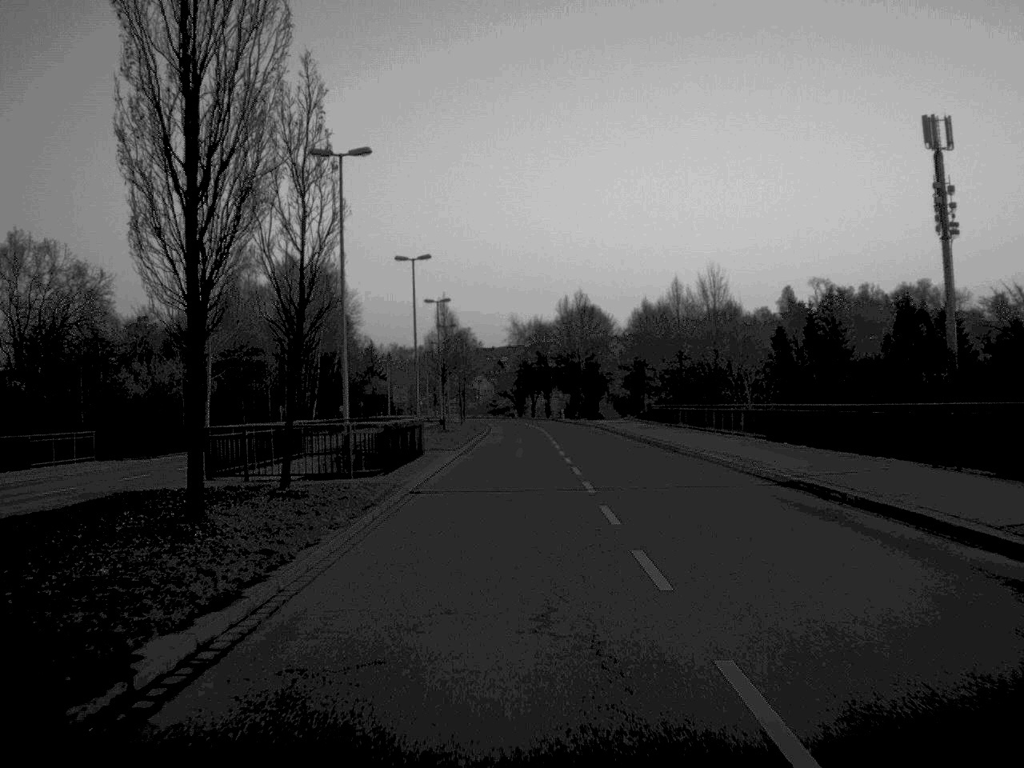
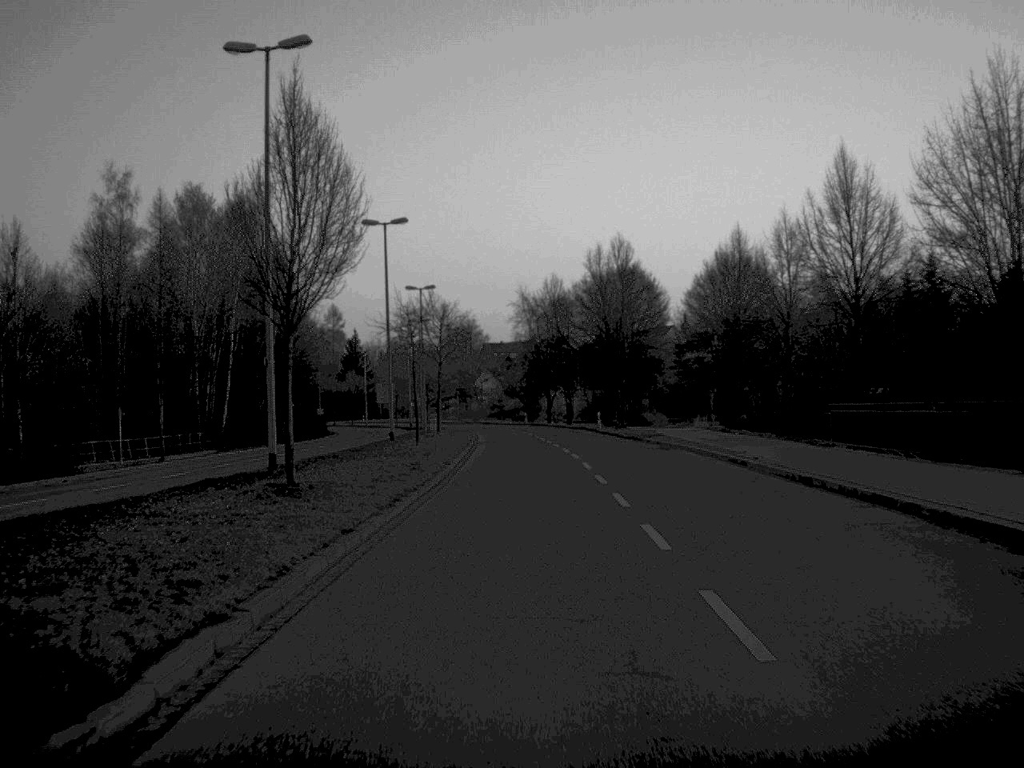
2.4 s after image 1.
(-0.2, +45.1) m; 0°
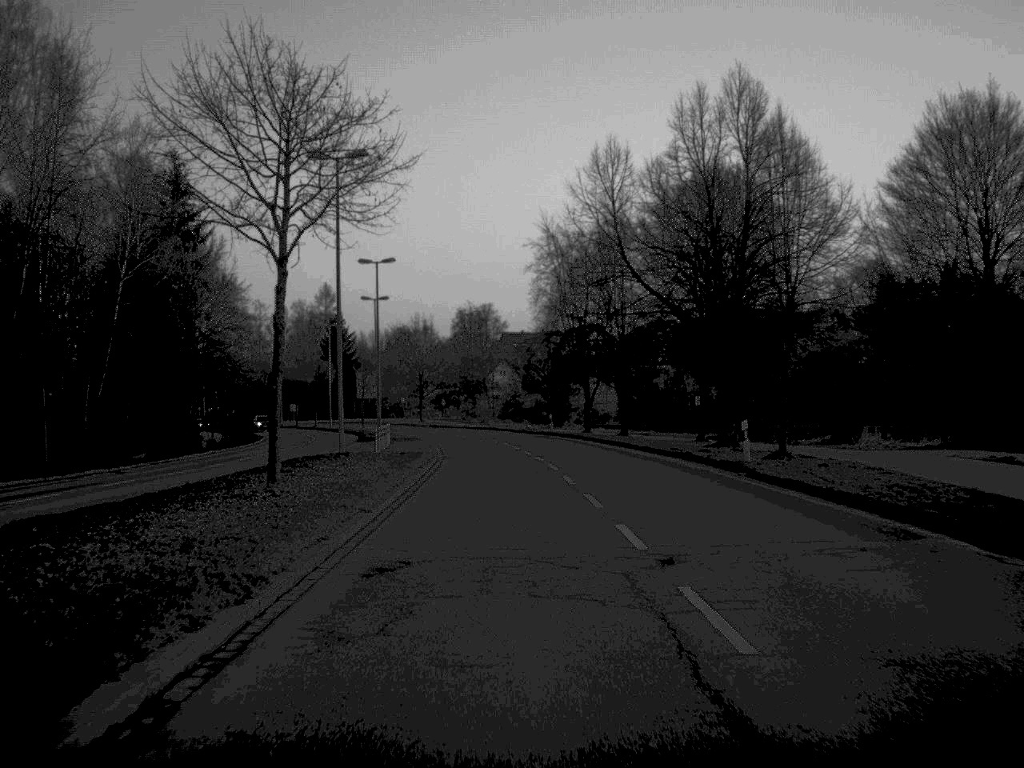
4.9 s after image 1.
(-0.2, +47.6) m; -1°
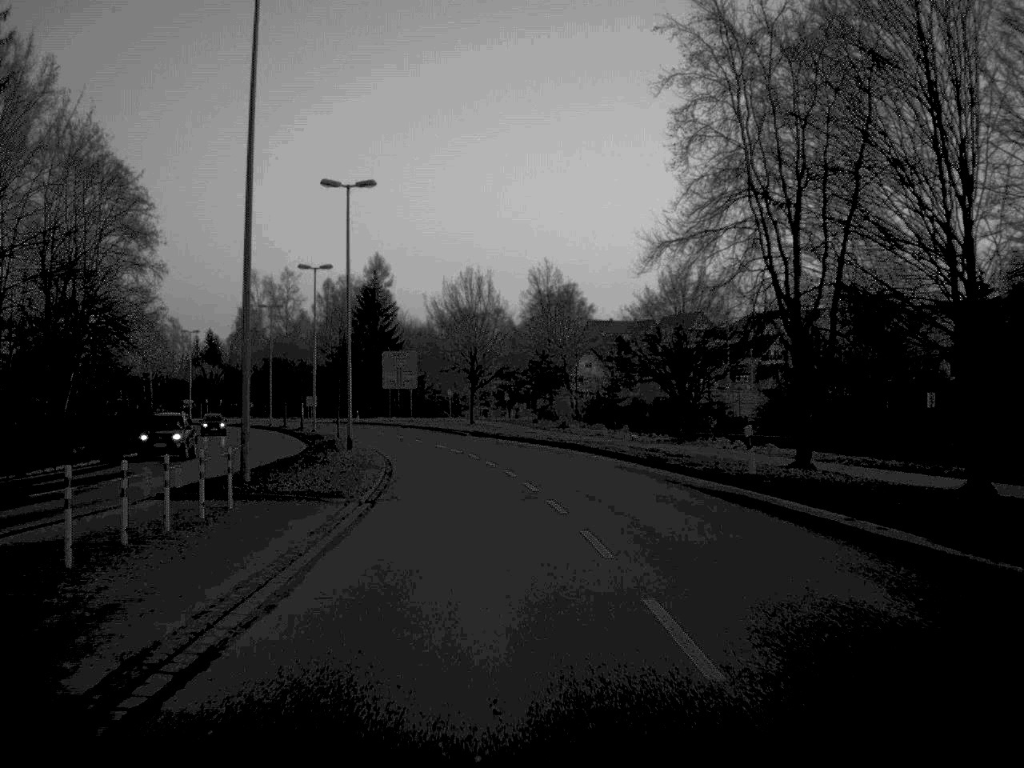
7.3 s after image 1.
(-1.4, +48.4) m; -4°
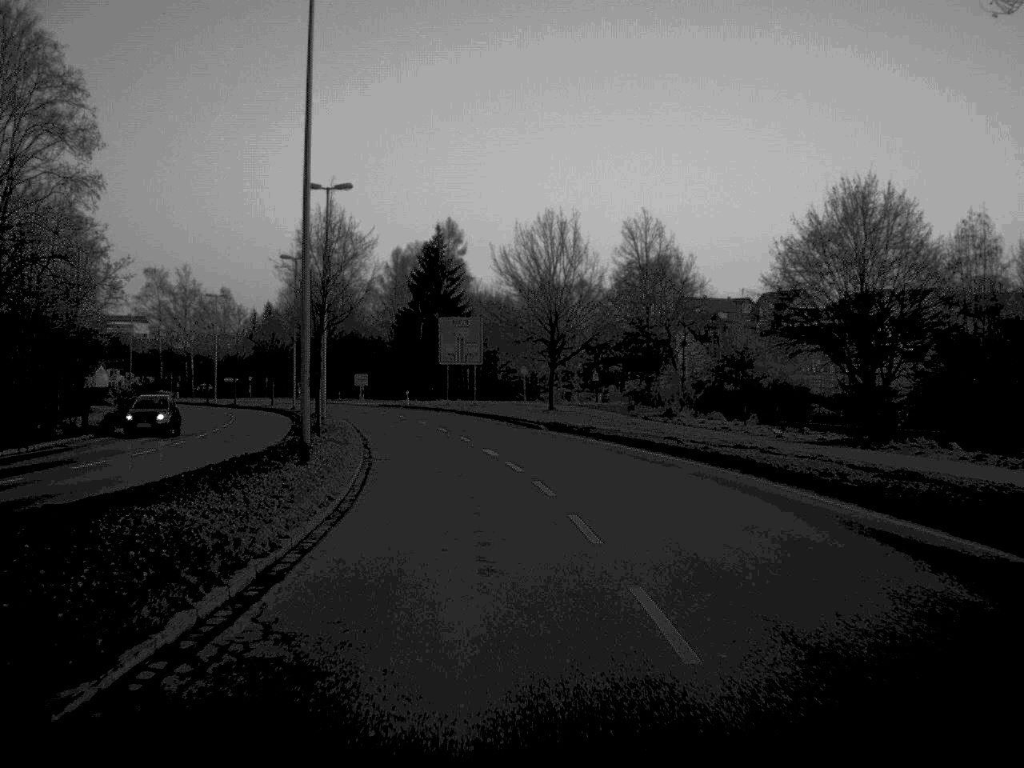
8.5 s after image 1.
(-0.7, +23.6) m; -4°
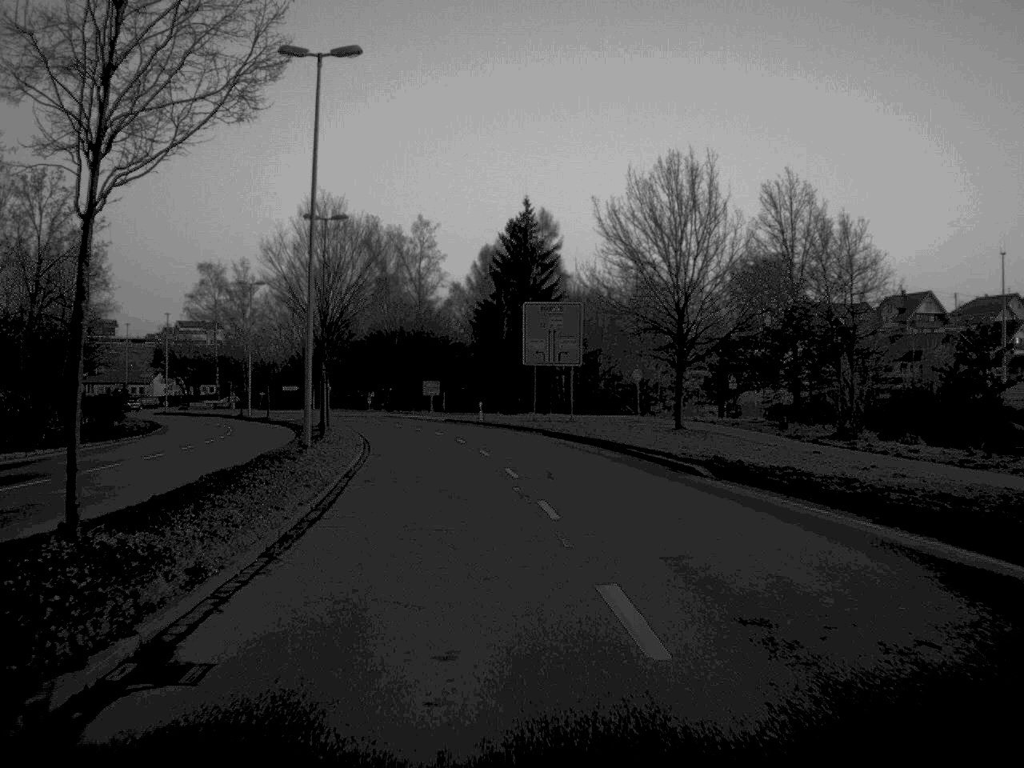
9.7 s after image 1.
(-0.9, +23.5) m; -4°
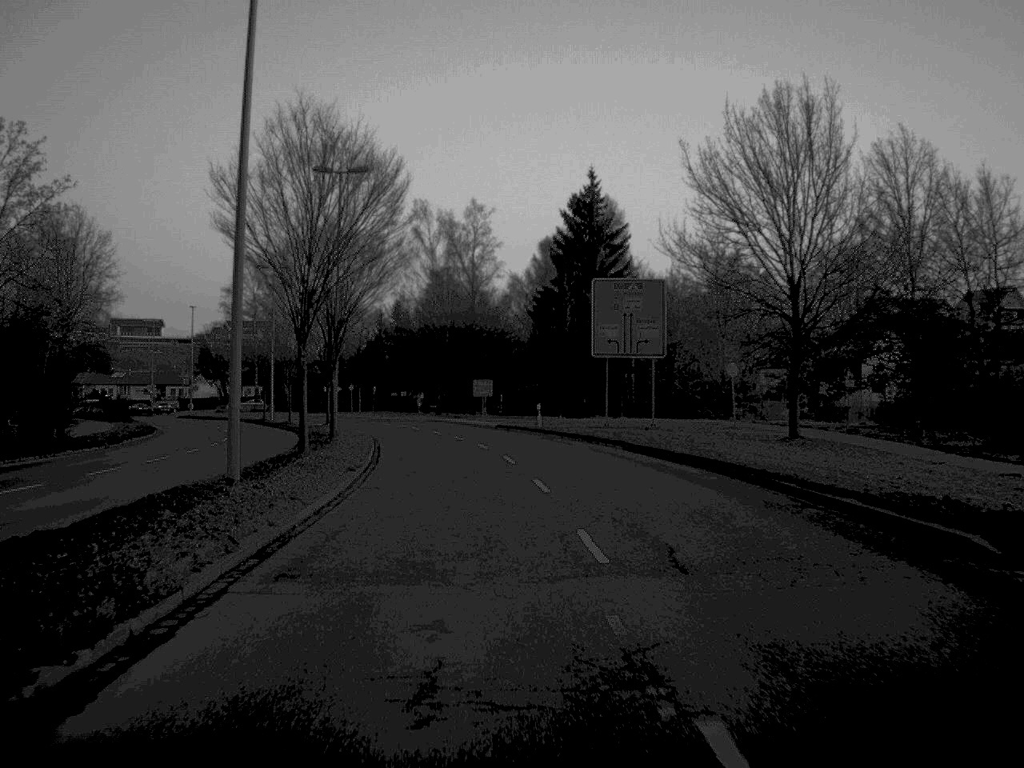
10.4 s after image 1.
(-0.3, +13.4) m; -3°
